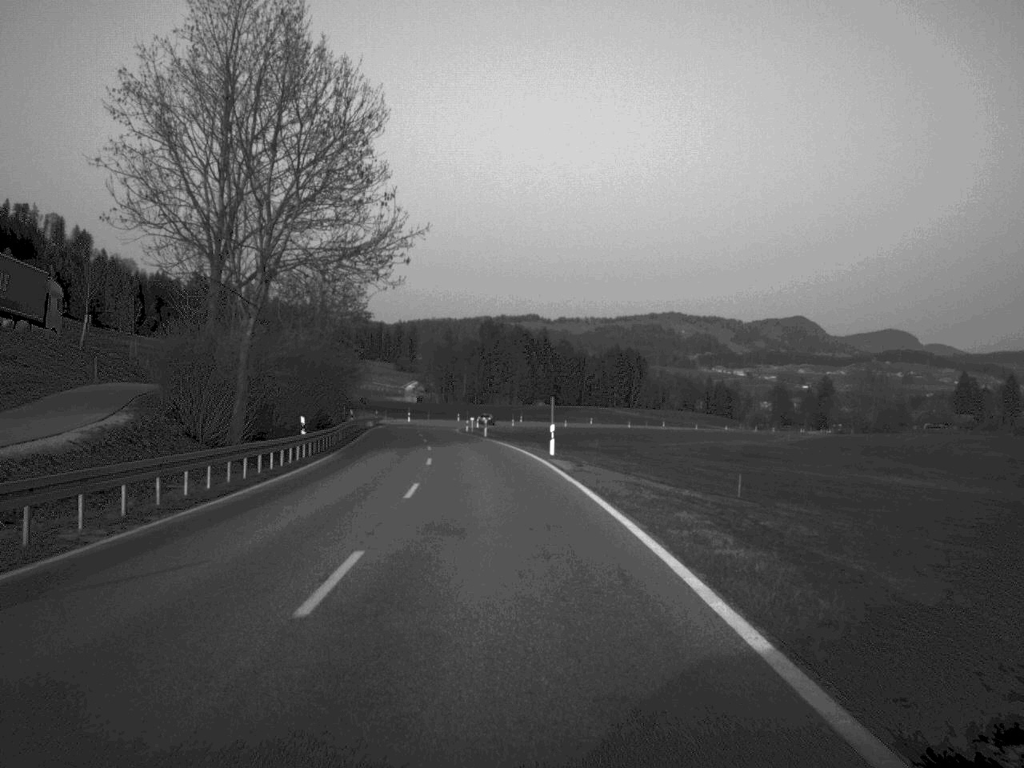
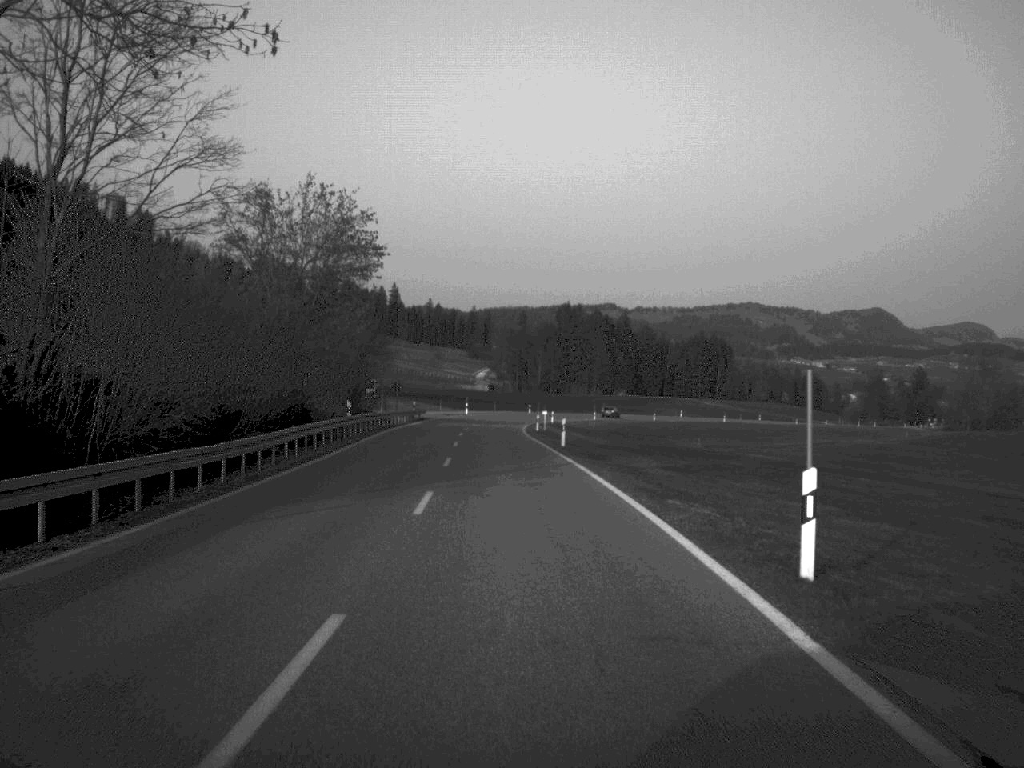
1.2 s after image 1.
(-0.9, +28.5) m; -3°
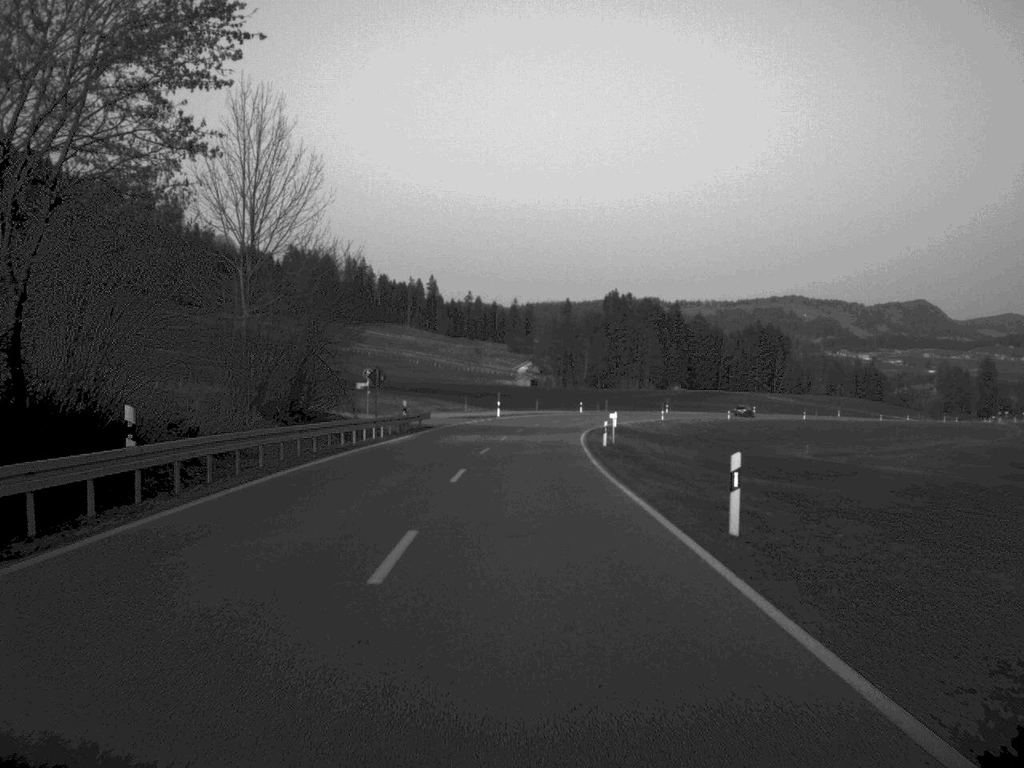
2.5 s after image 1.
(-0.6, +30.5) m; -2°
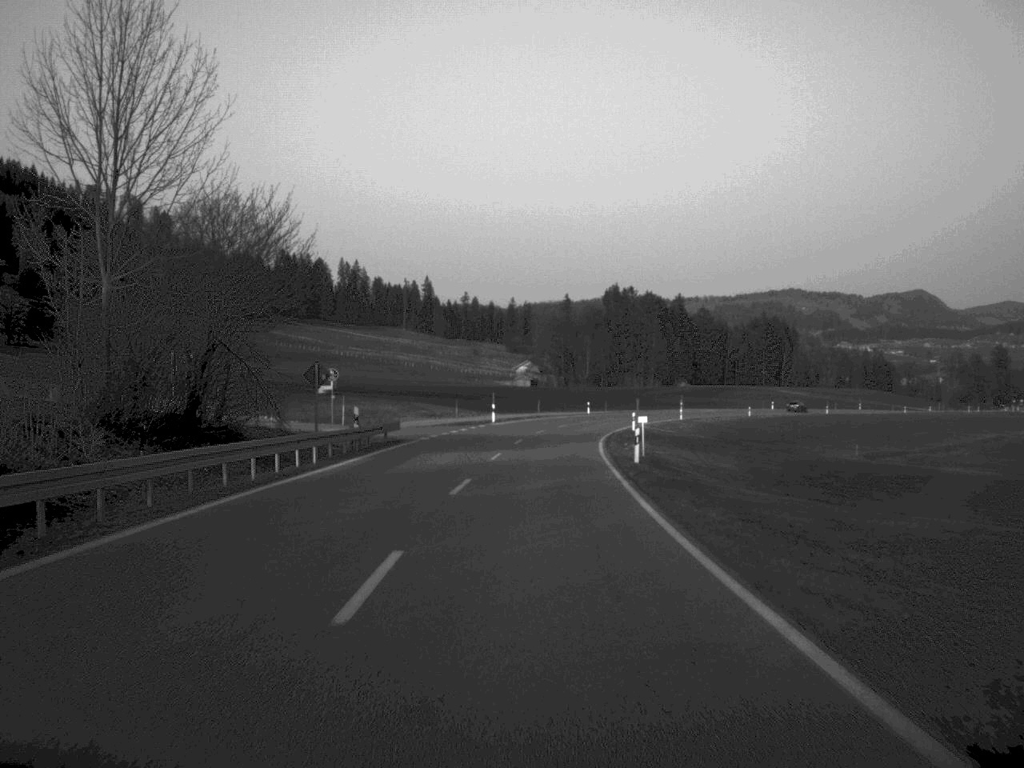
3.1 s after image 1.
(0.0, +13.9) m; 0°
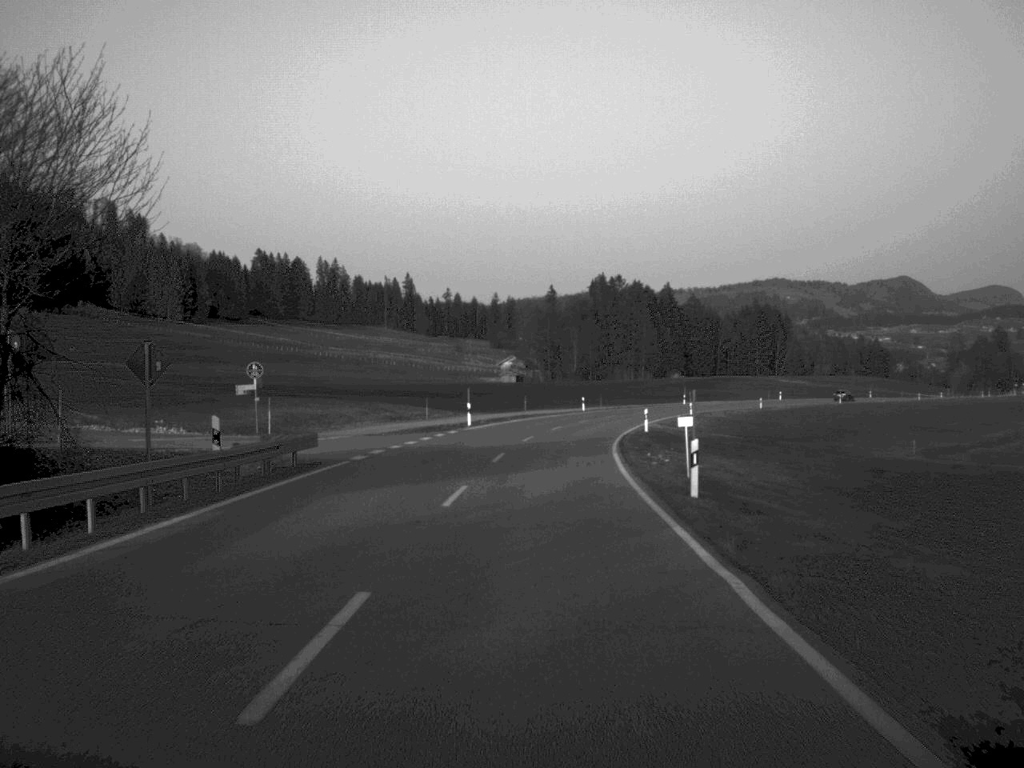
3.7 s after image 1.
(+0.1, +14.6) m; +1°
